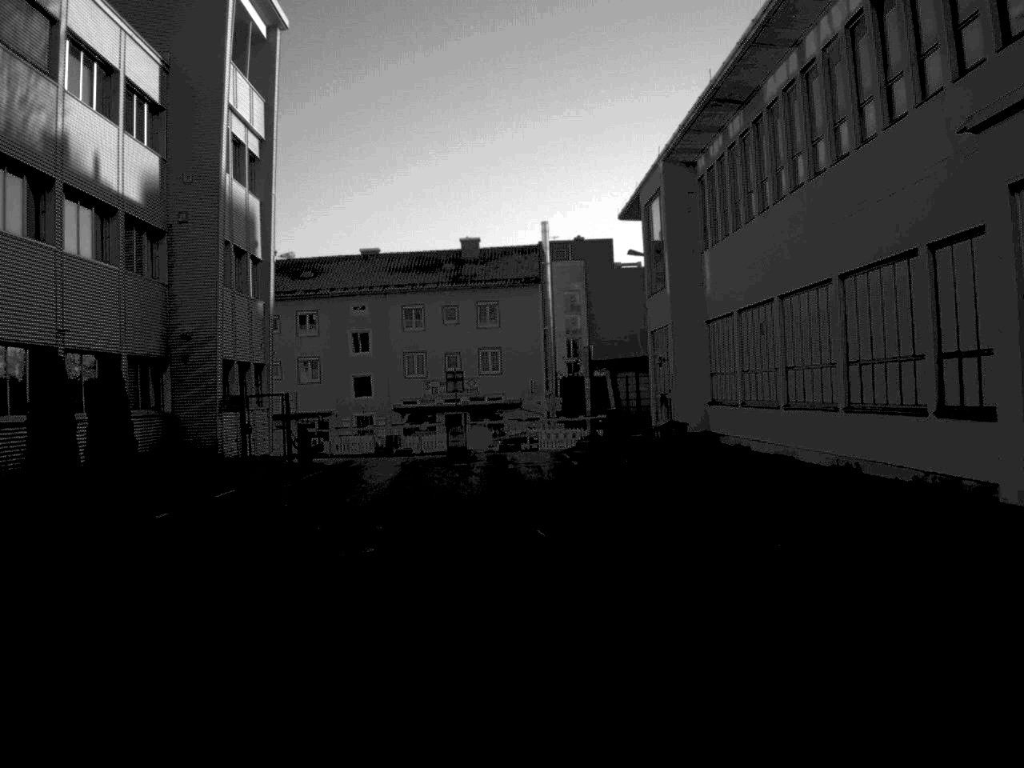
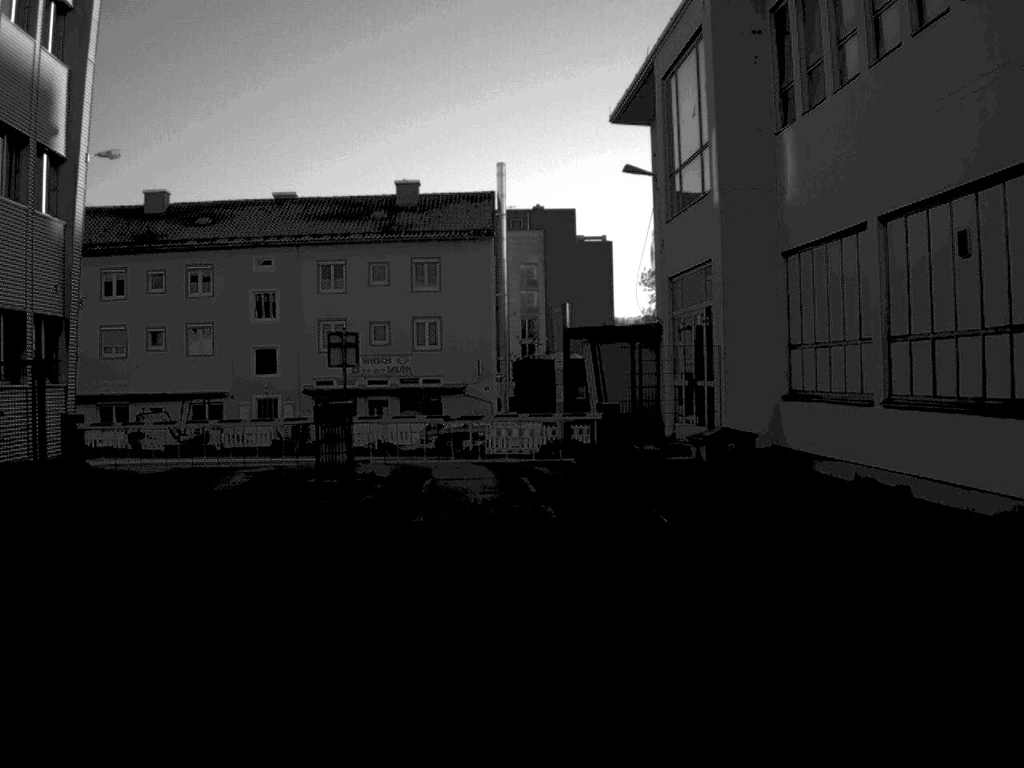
(+0.2, +14.8) m; +2°
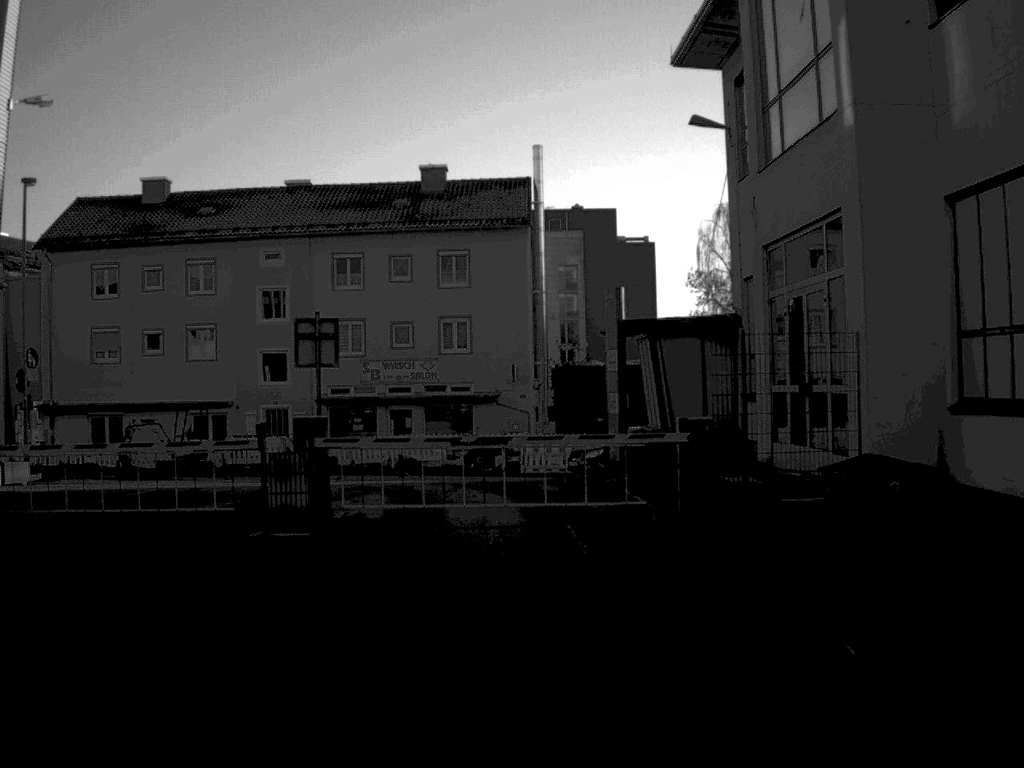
(-0.1, +6.2) m; -2°
